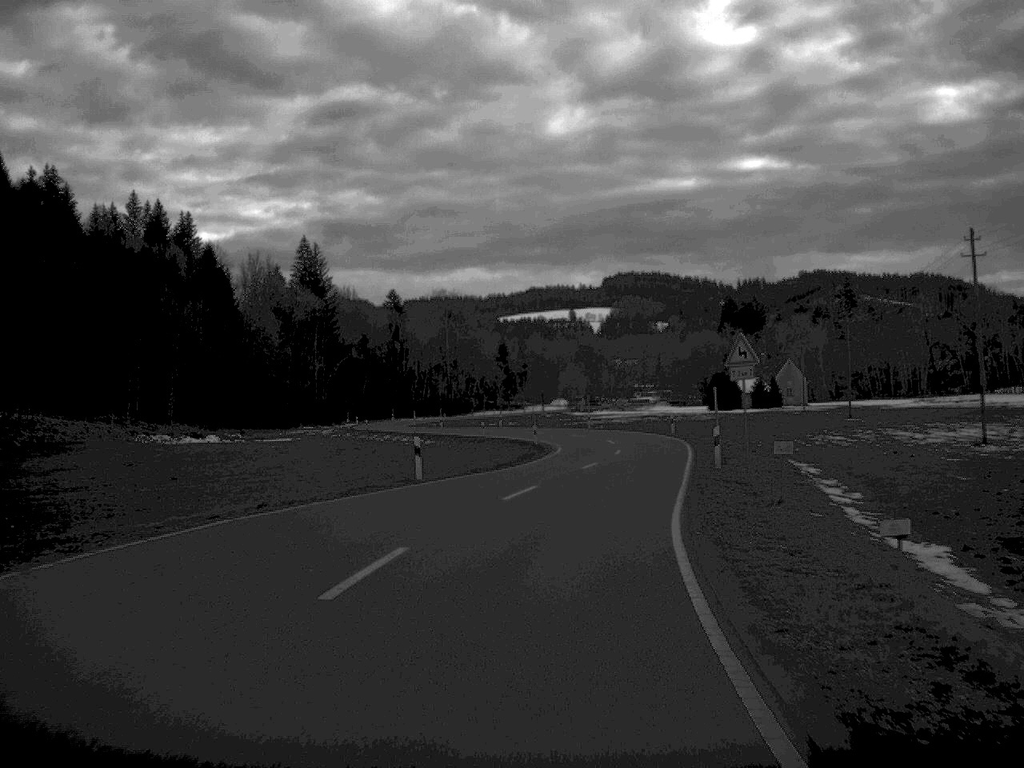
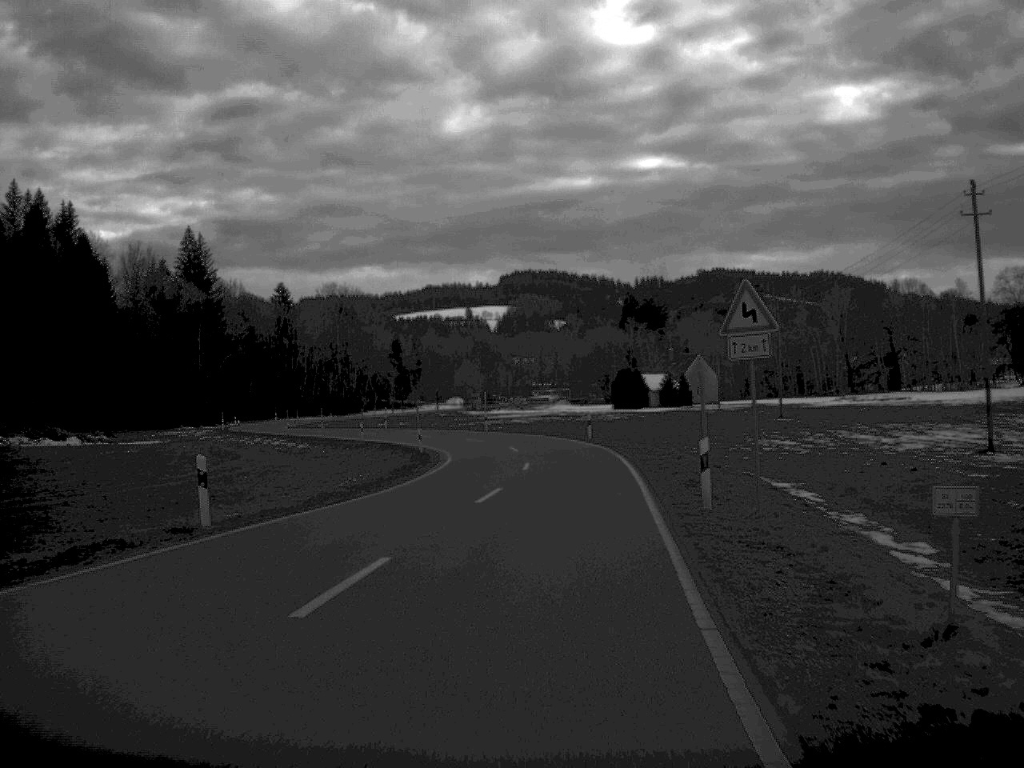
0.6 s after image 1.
(+0.5, +12.4) m; +4°
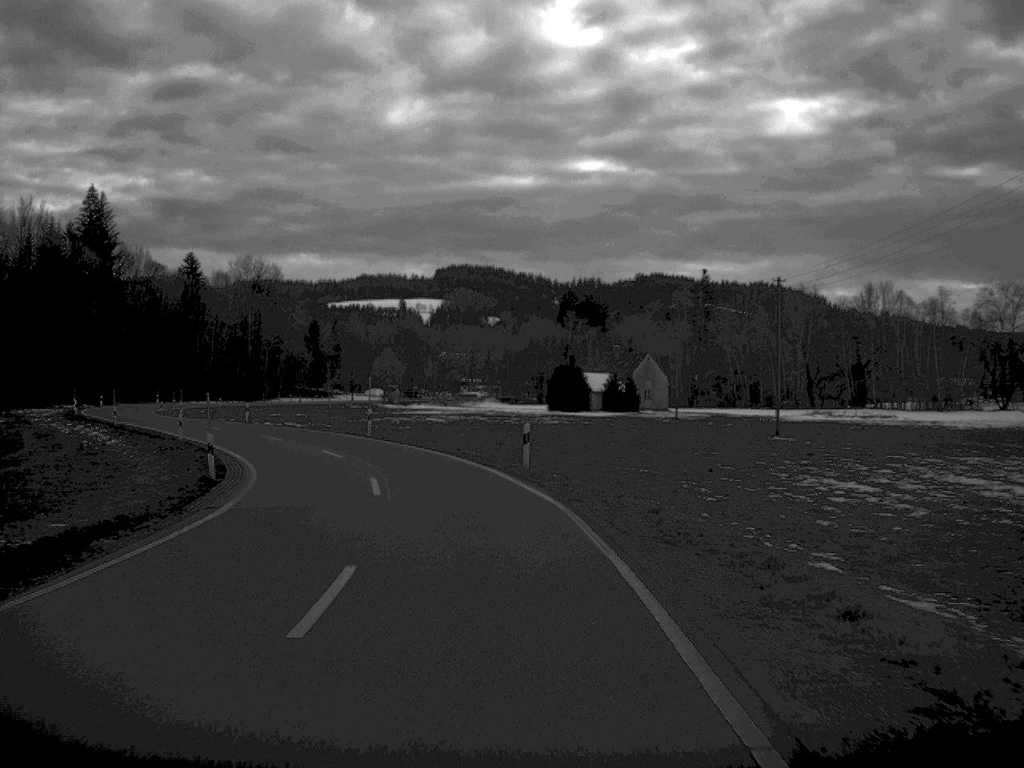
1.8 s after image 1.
(+0.9, +24.3) m; +3°
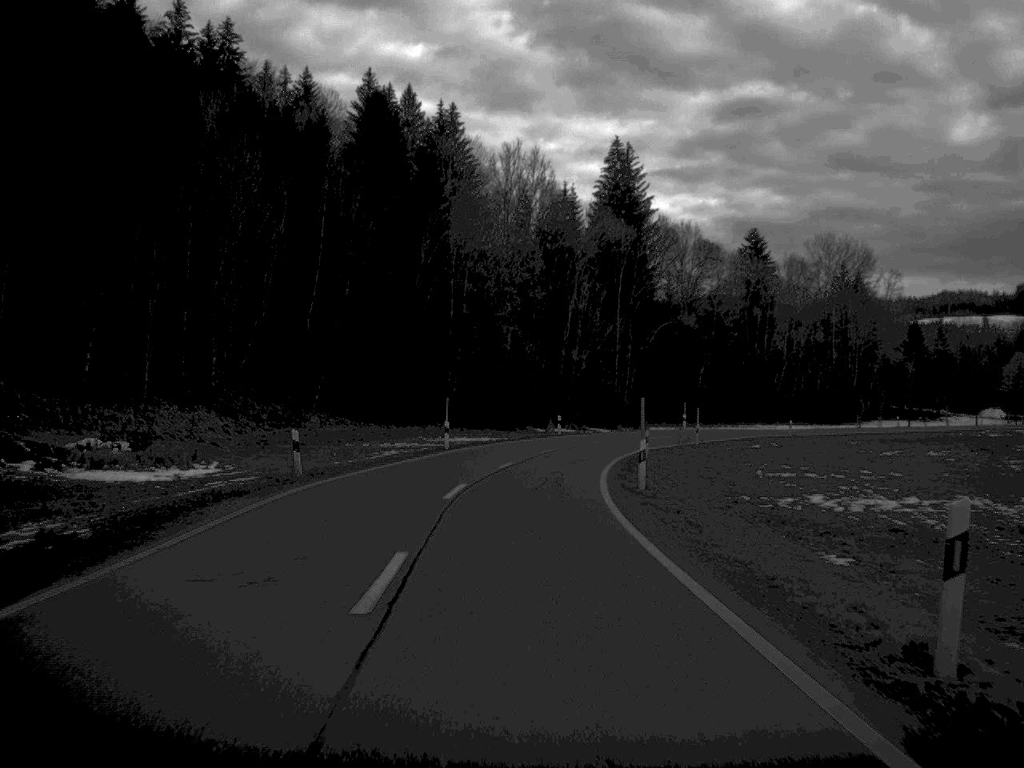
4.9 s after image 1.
(-13.9, +59.4) m; -26°
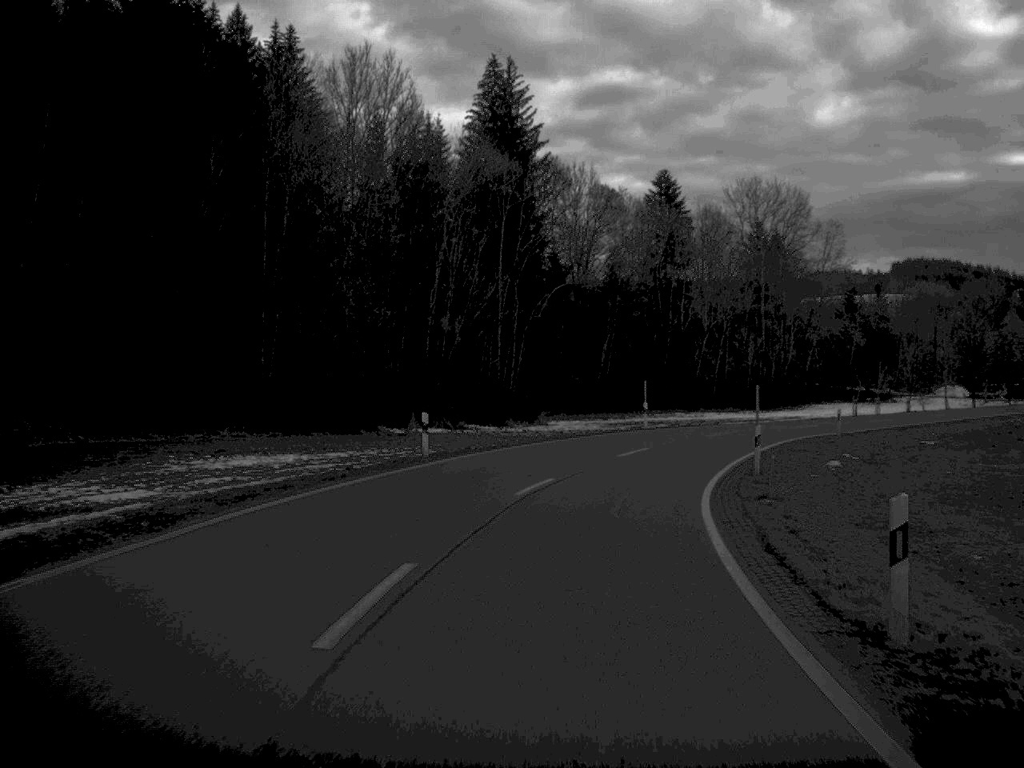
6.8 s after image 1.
(+1.1, +38.0) m; +6°
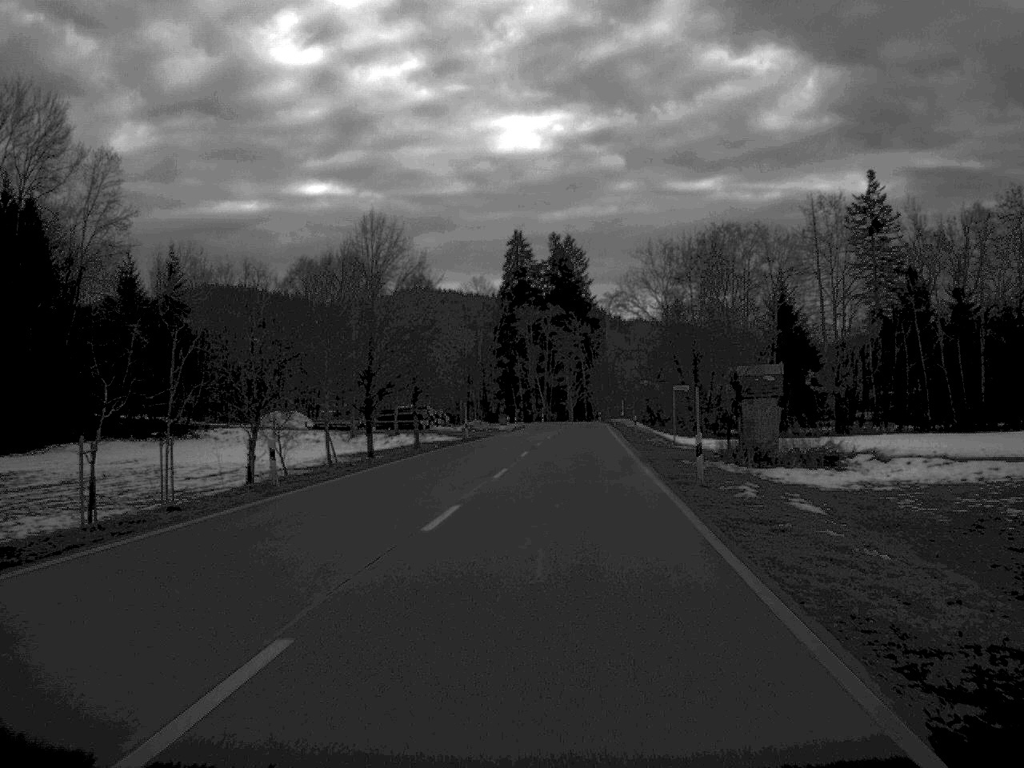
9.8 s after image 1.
(+16.8, +60.1) m; +31°
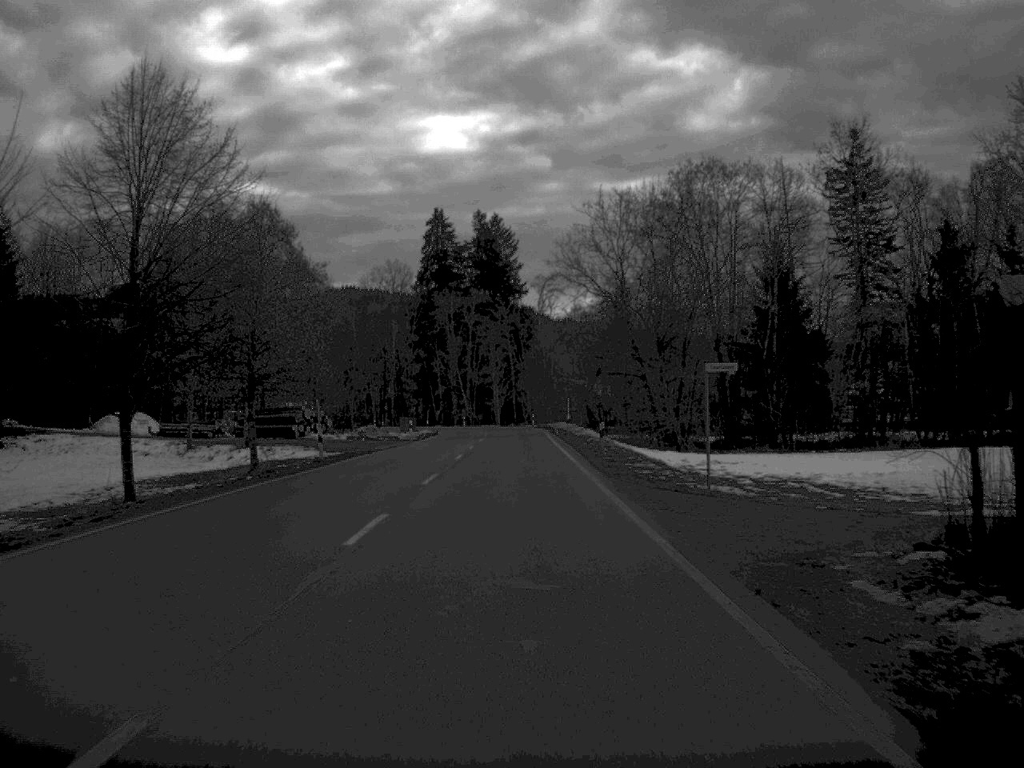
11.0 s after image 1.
(+0.9, +26.6) m; +3°
